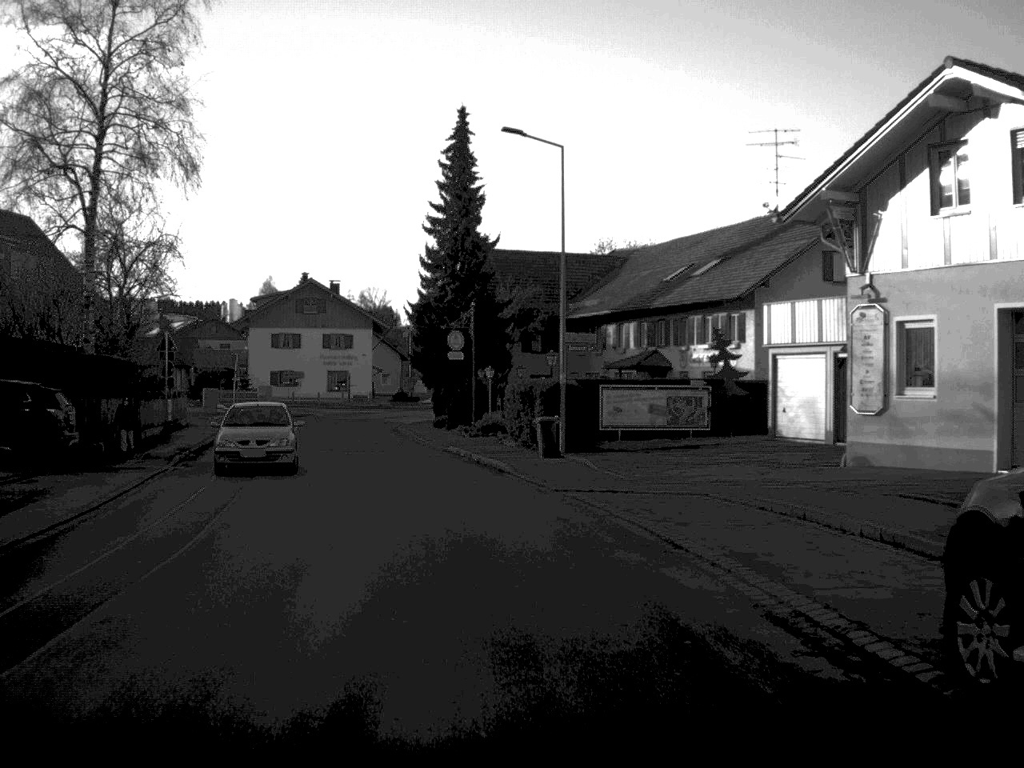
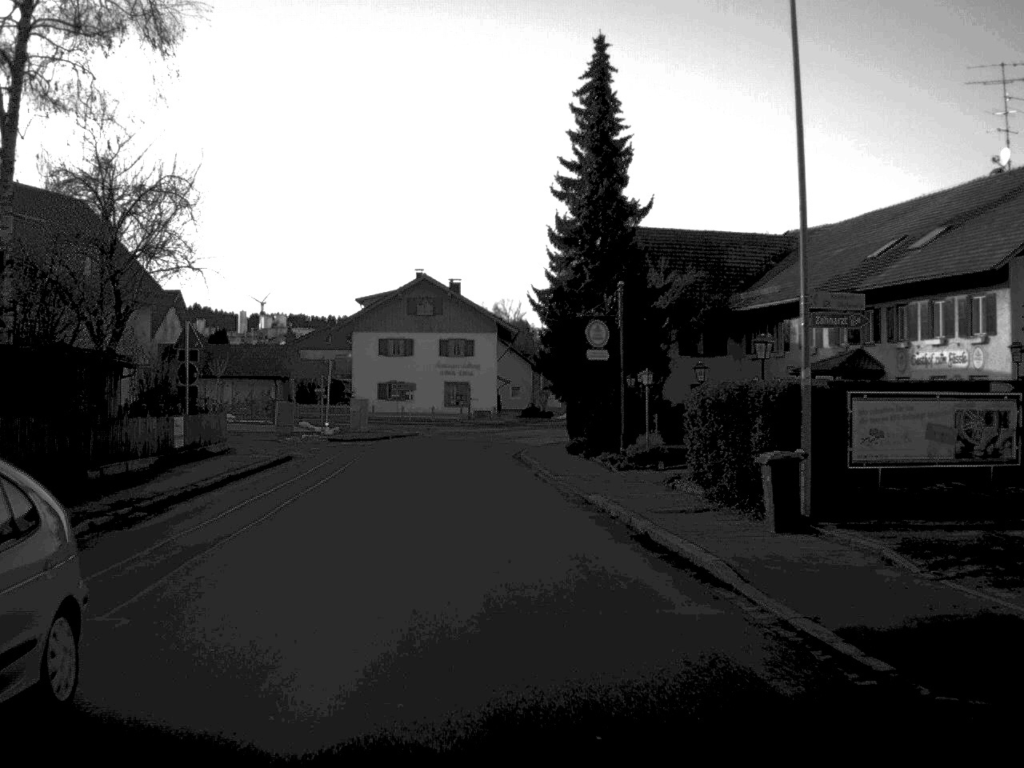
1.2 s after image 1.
(-0.8, +14.3) m; -6°
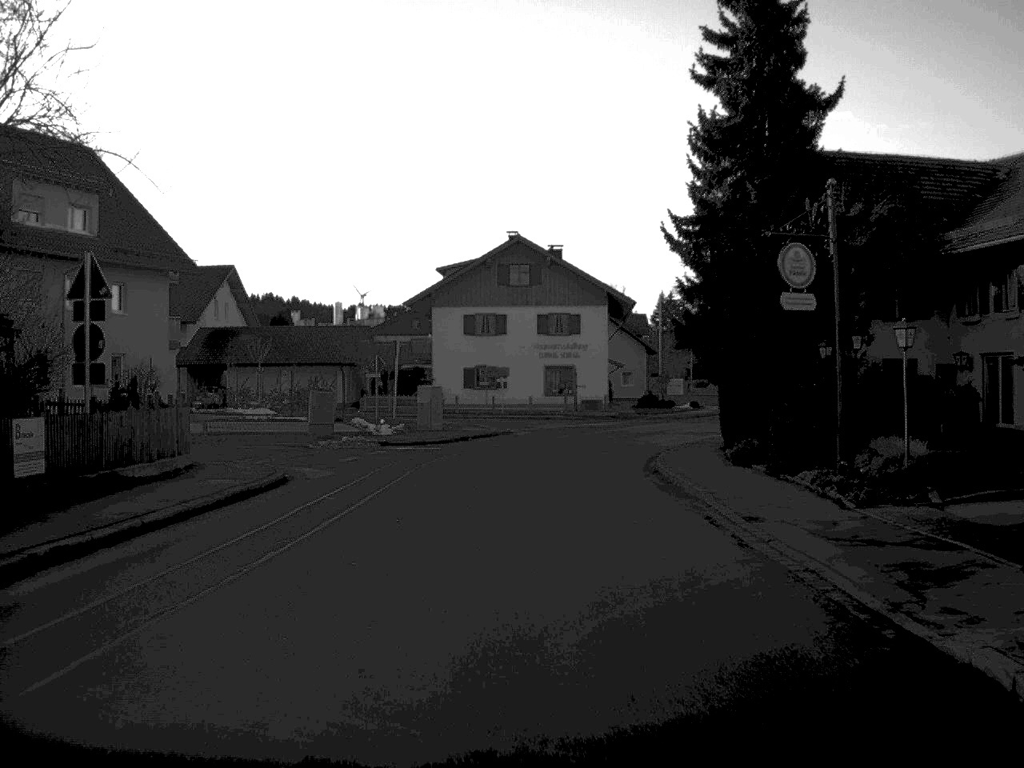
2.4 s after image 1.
(-0.7, +14.9) m; -5°
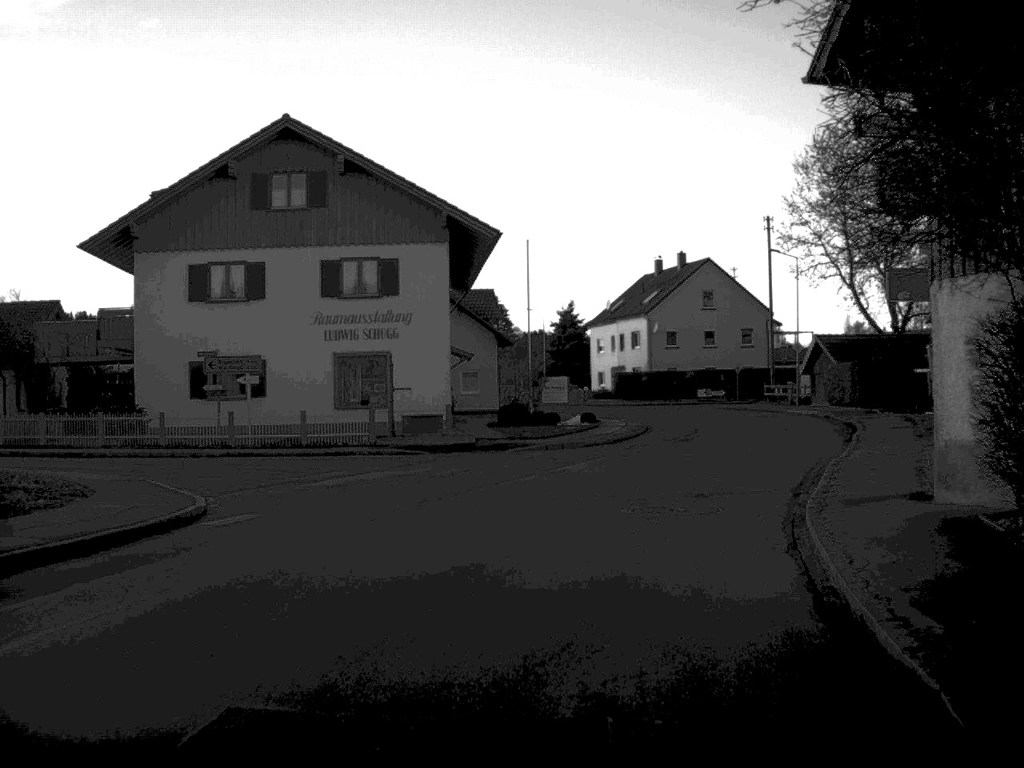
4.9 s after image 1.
(+1.2, +31.3) m; +8°
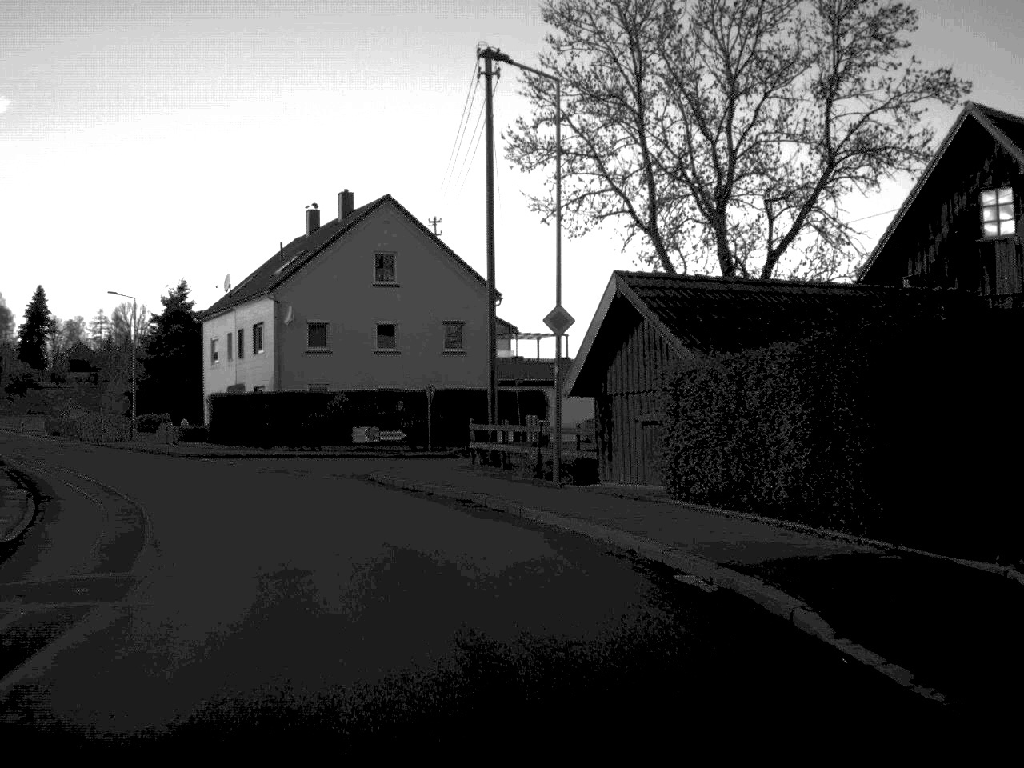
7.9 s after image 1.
(+7.6, +39.4) m; +11°
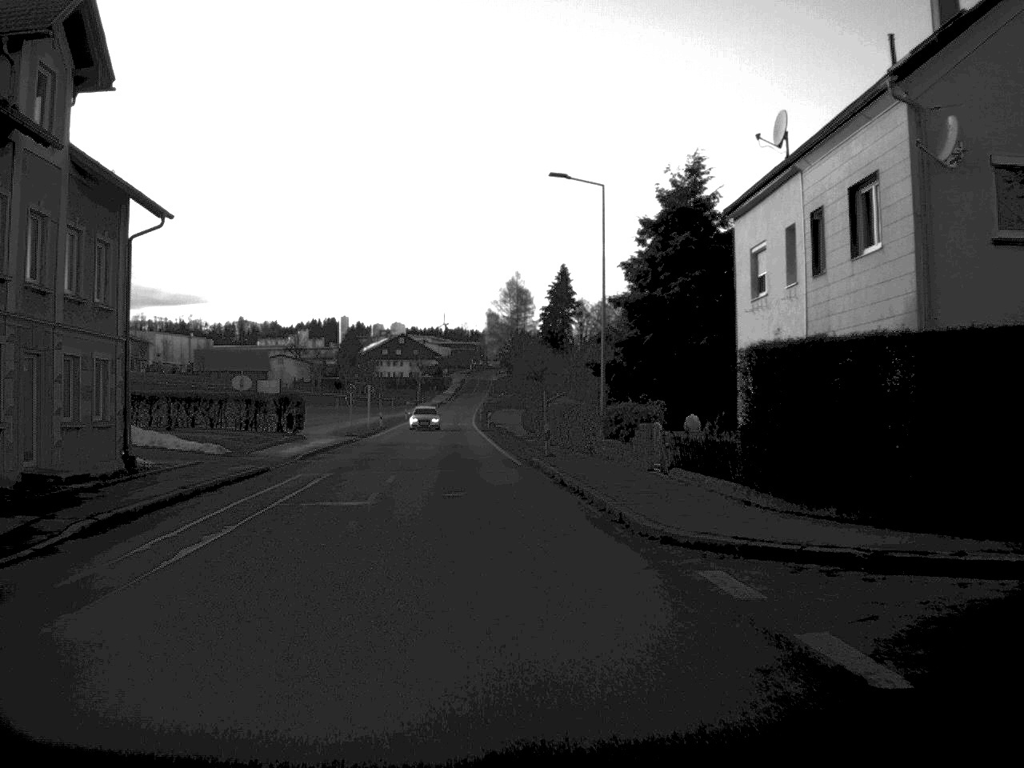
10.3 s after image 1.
(-7.0, +30.8) m; -24°
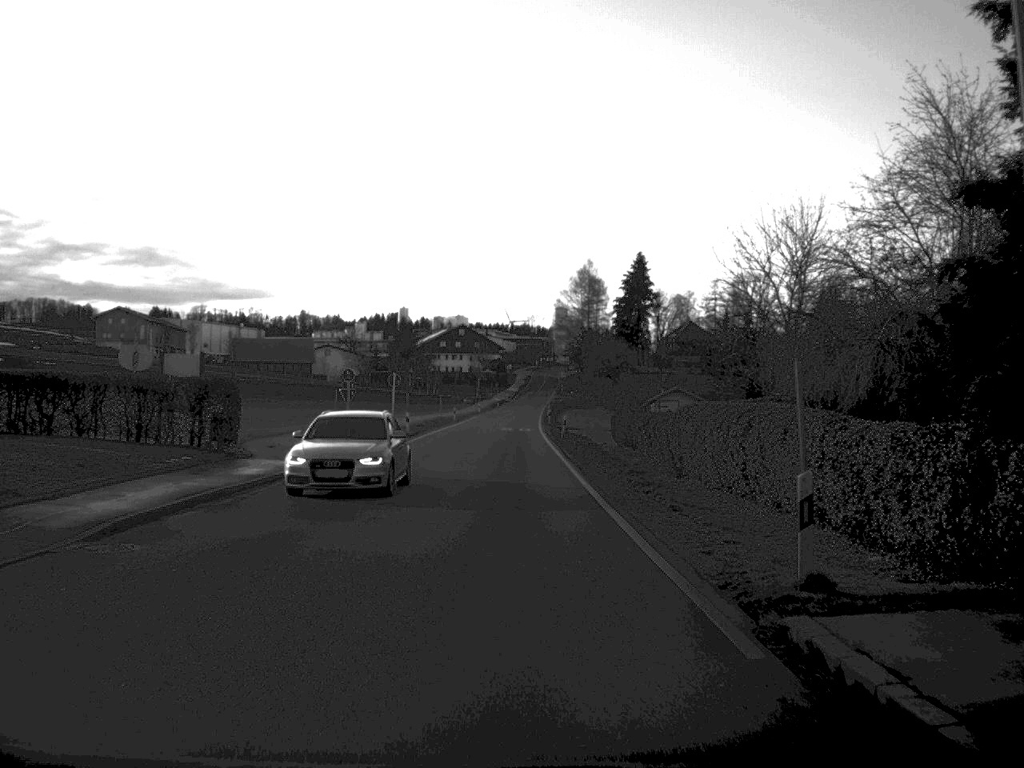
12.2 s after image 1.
(-1.0, +25.2) m; -3°
